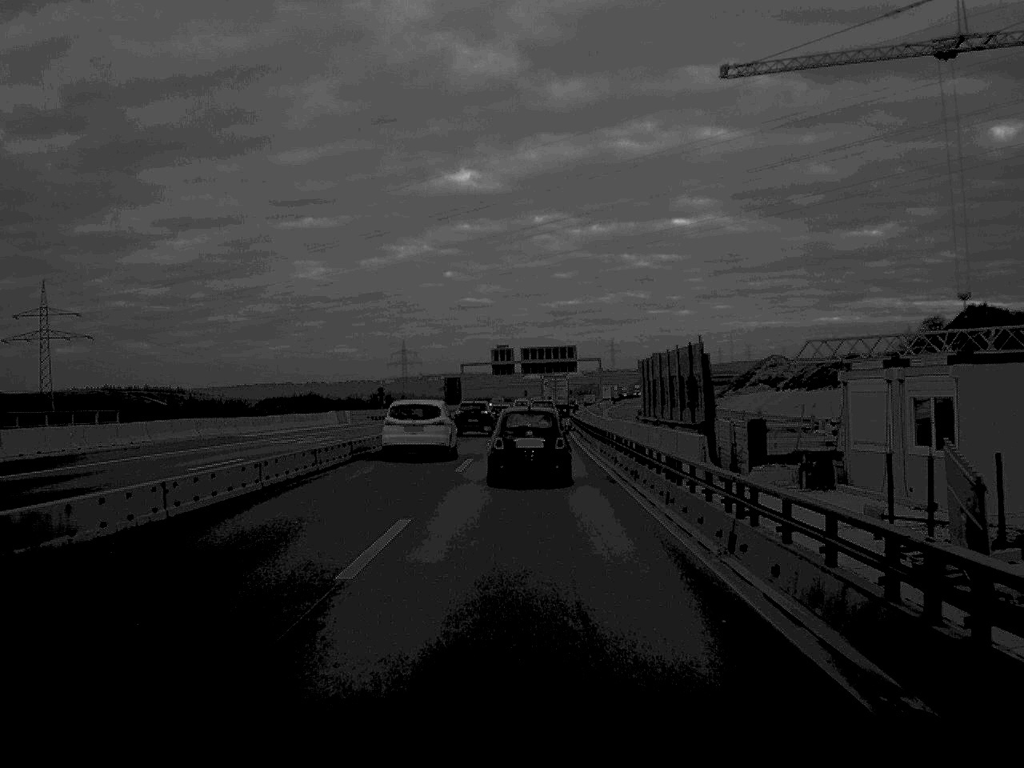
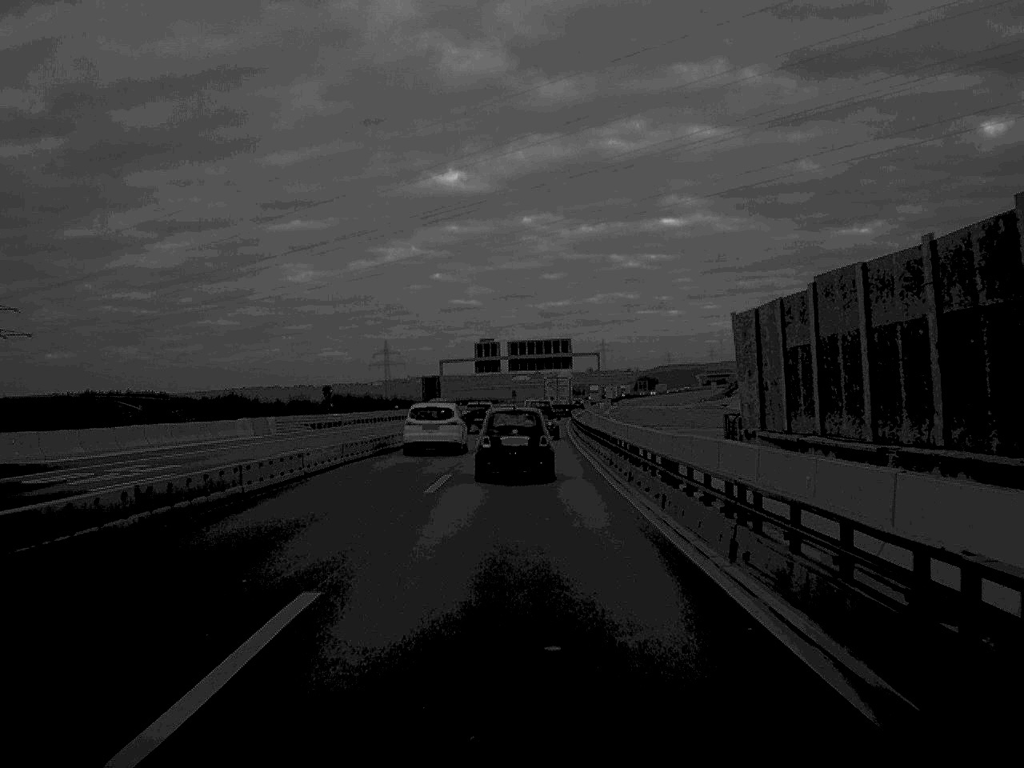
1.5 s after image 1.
(+0.1, +24.8) m; 0°
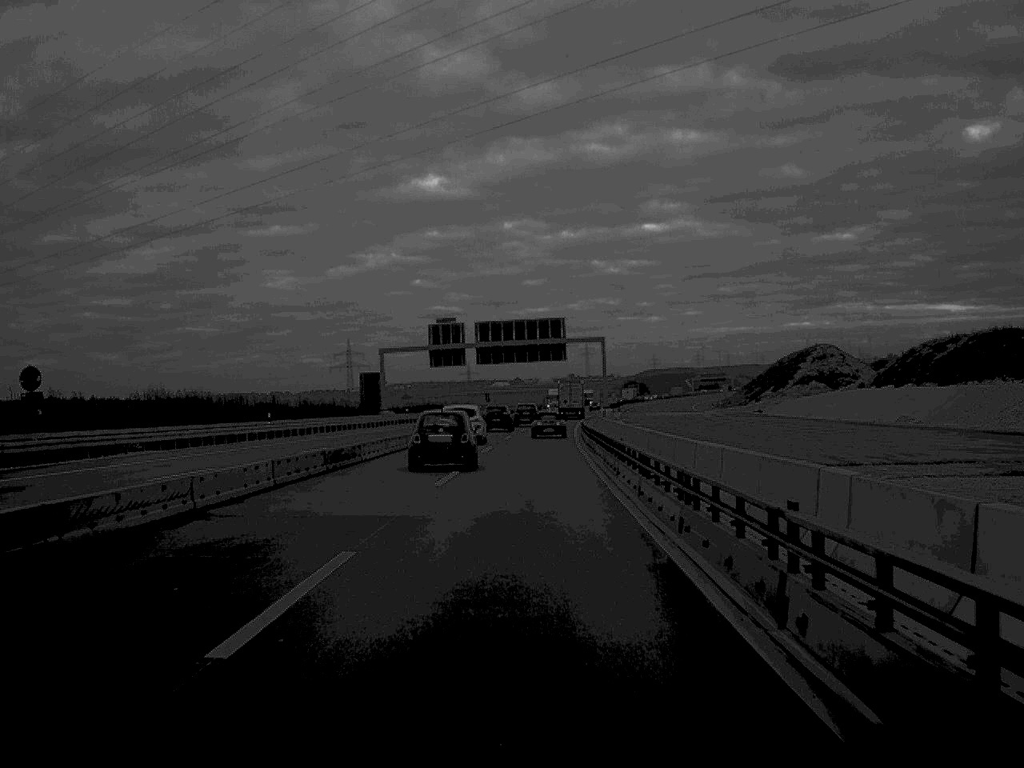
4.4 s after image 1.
(+0.4, +51.2) m; +1°
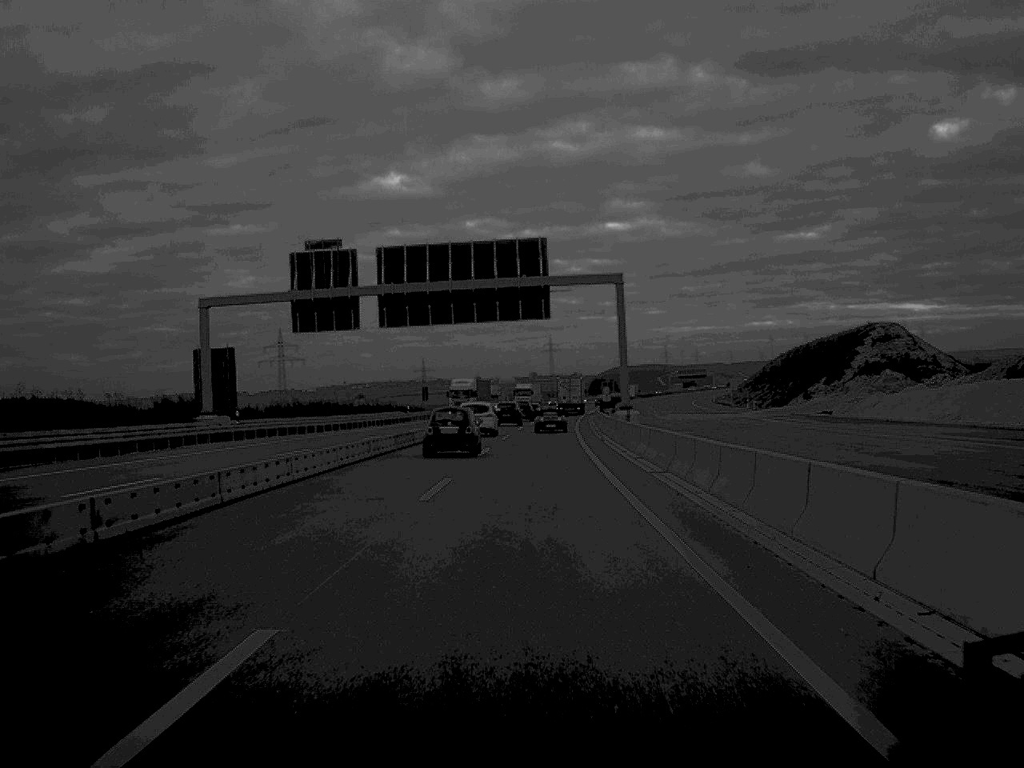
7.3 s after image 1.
(+0.6, +58.6) m; +2°
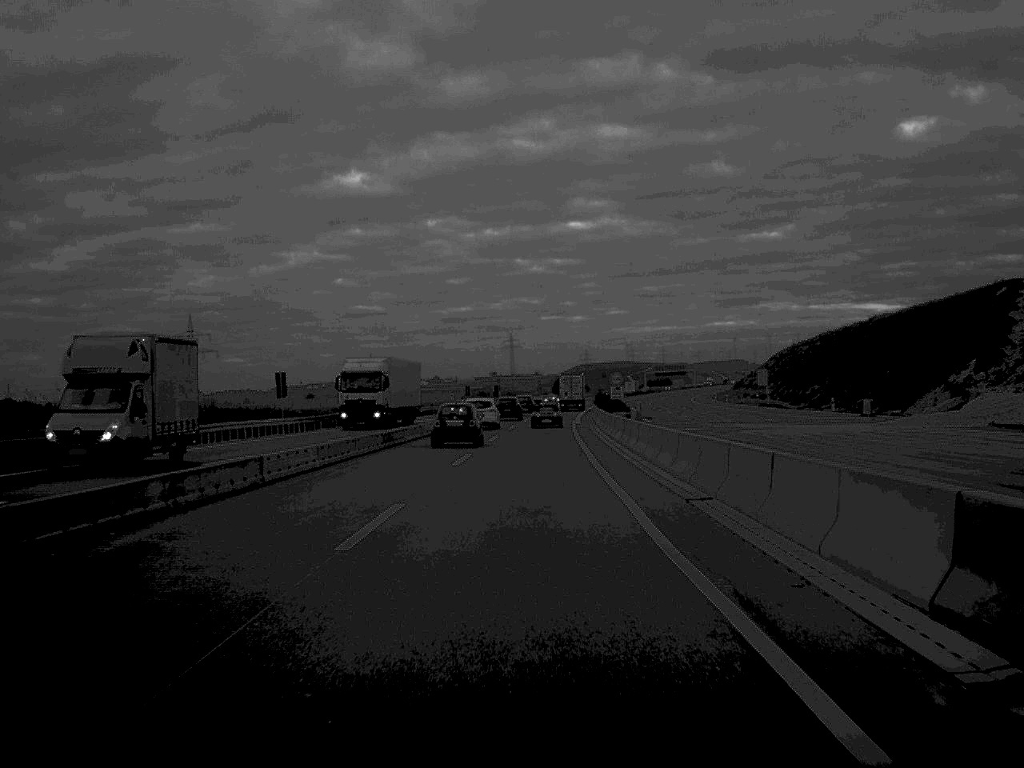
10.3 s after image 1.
(+0.9, +61.8) m; +2°
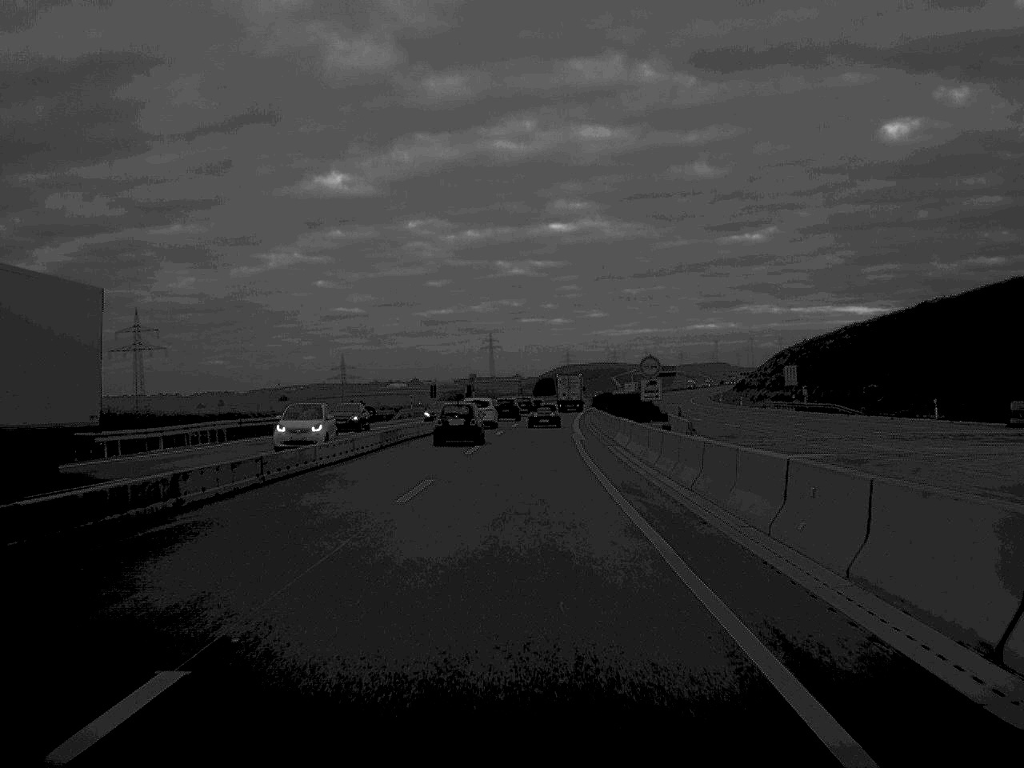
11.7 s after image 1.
(+0.2, +29.9) m; +1°
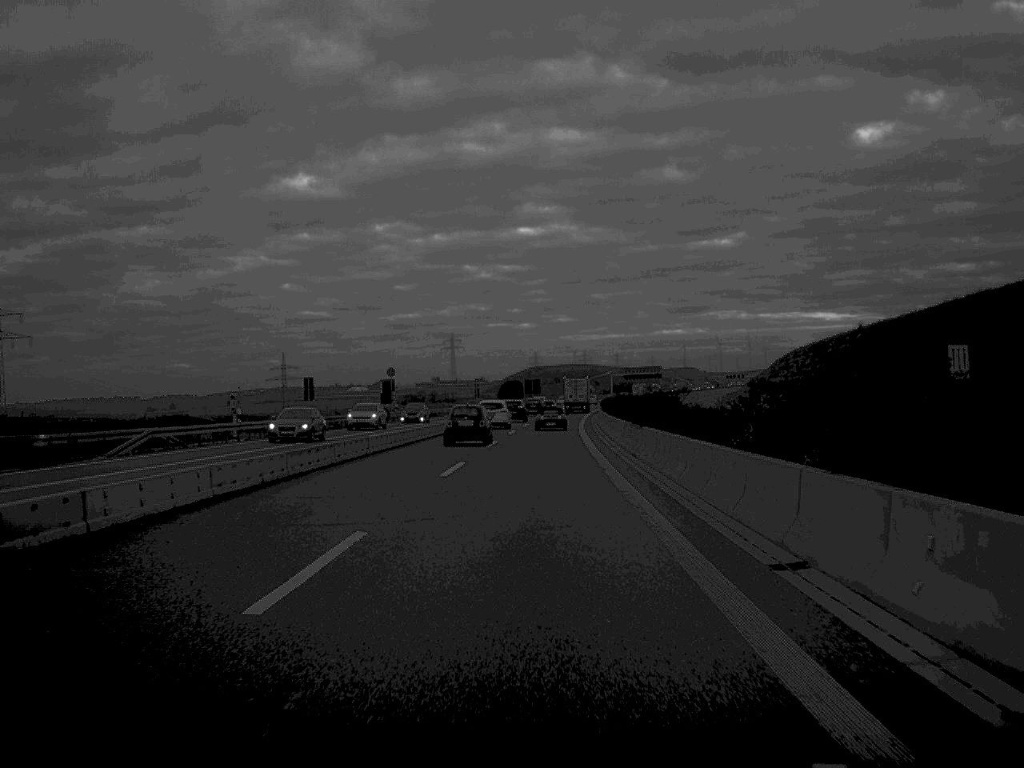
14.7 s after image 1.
(+0.9, +63.6) m; +1°
